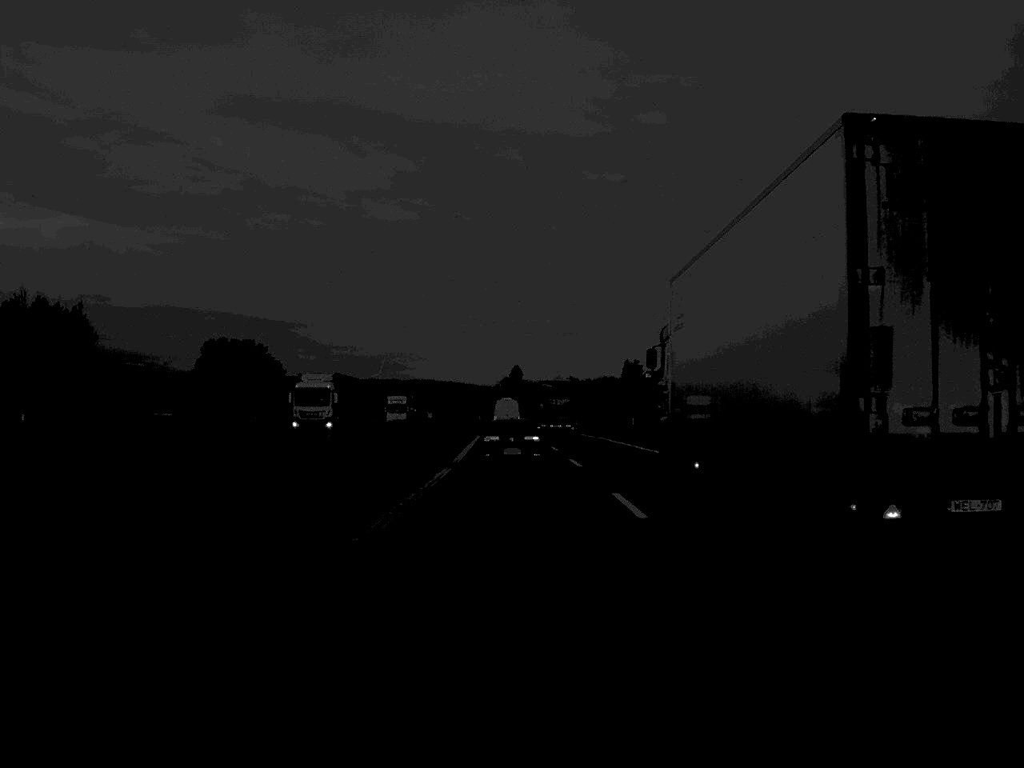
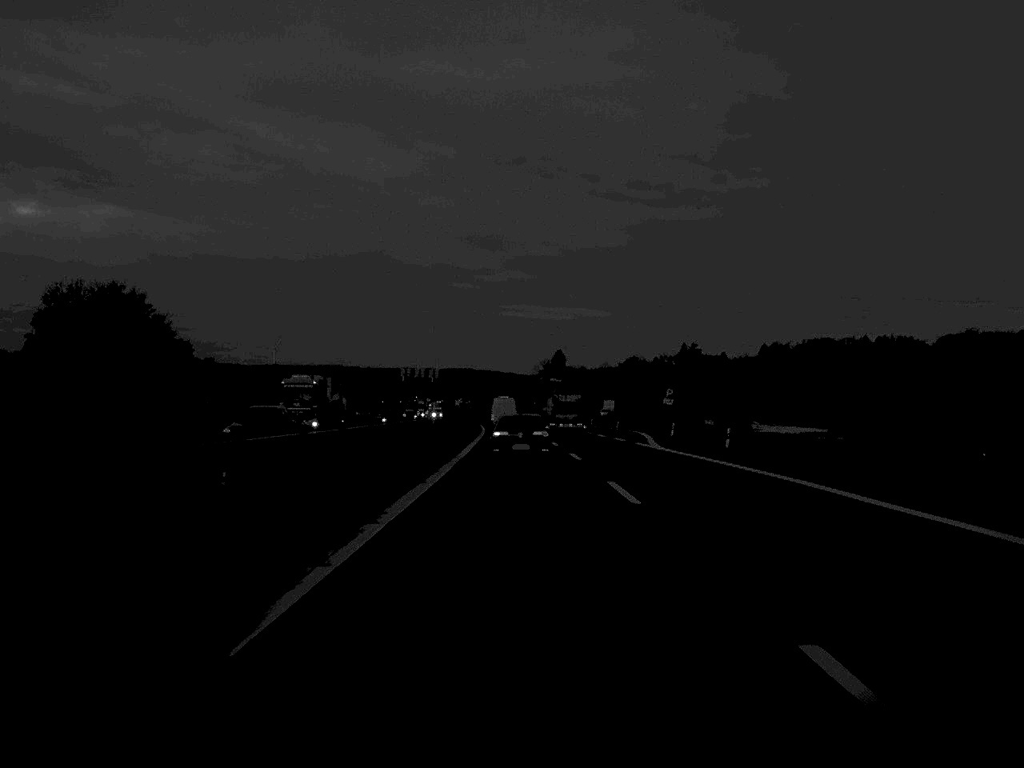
(-1.2, +88.1) m; -2°
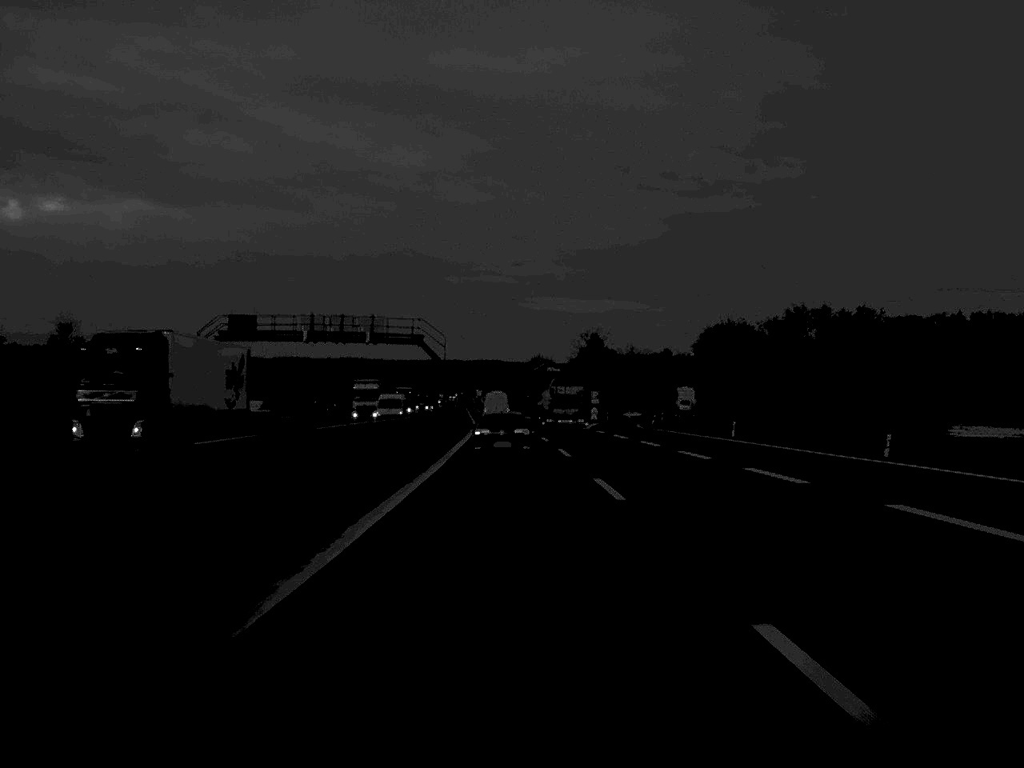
(-0.9, +89.3) m; -1°
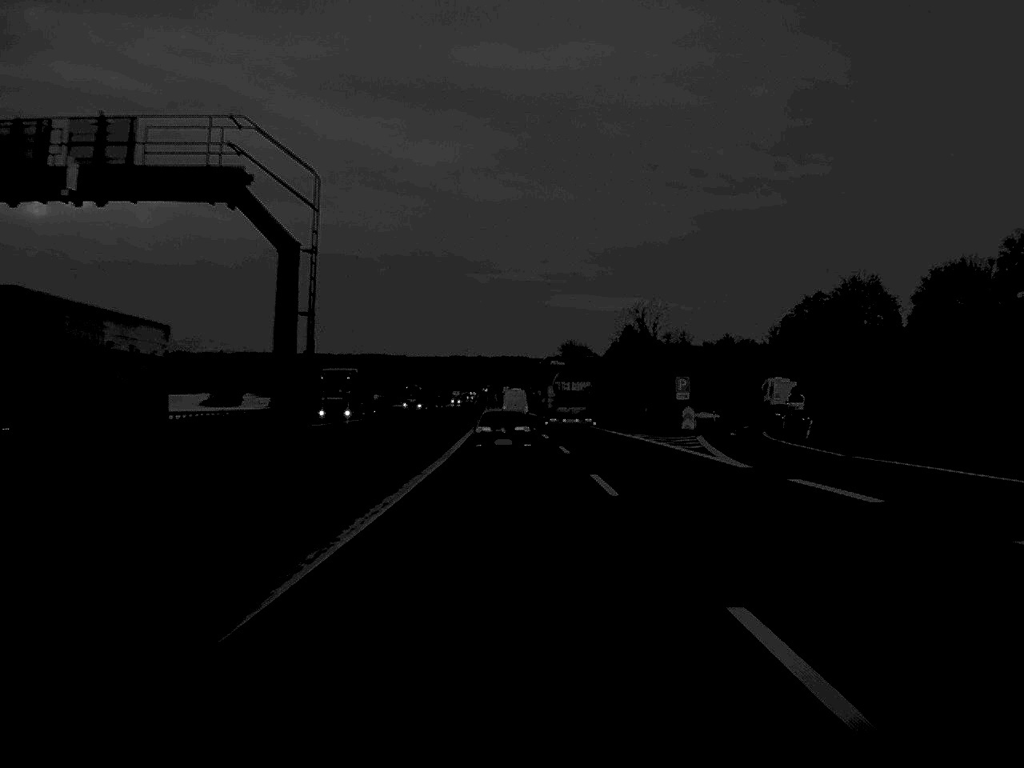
(-0.5, +53.2) m; -1°
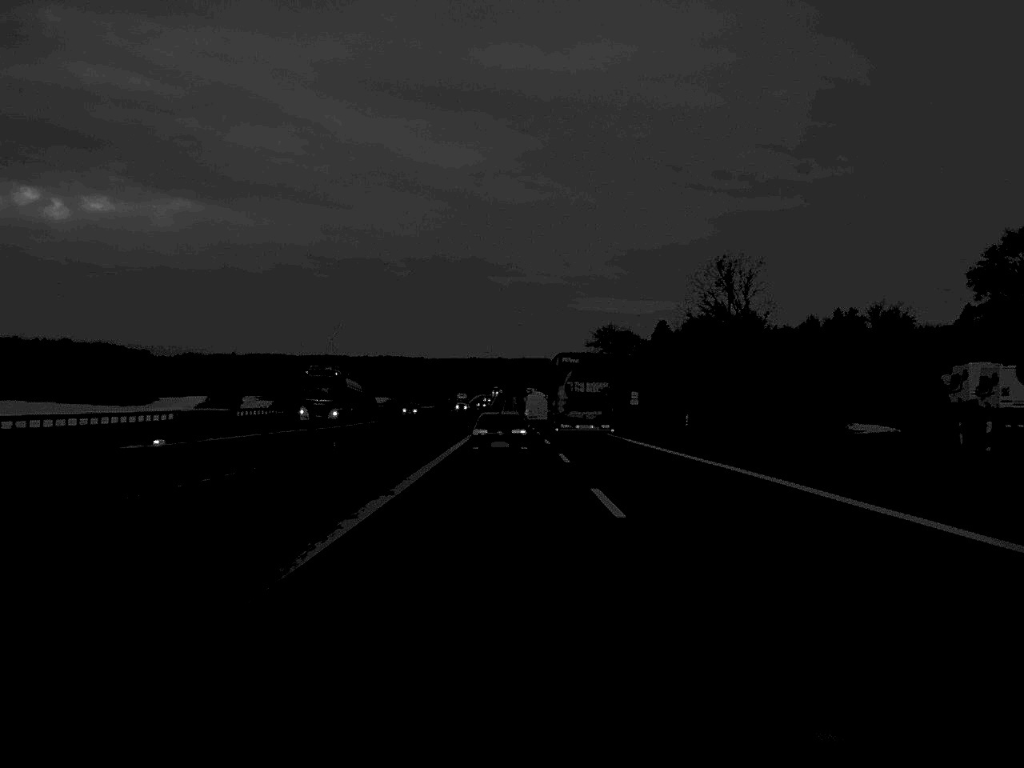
(-0.4, +57.4) m; -1°
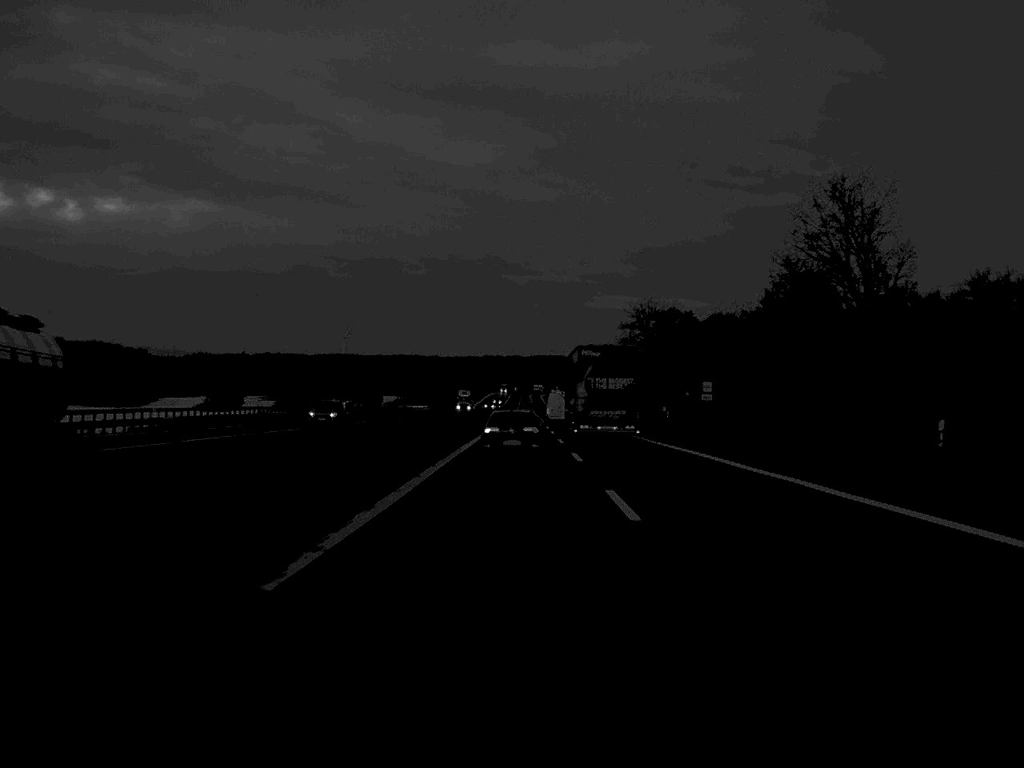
(-0.2, +36.8) m; -1°
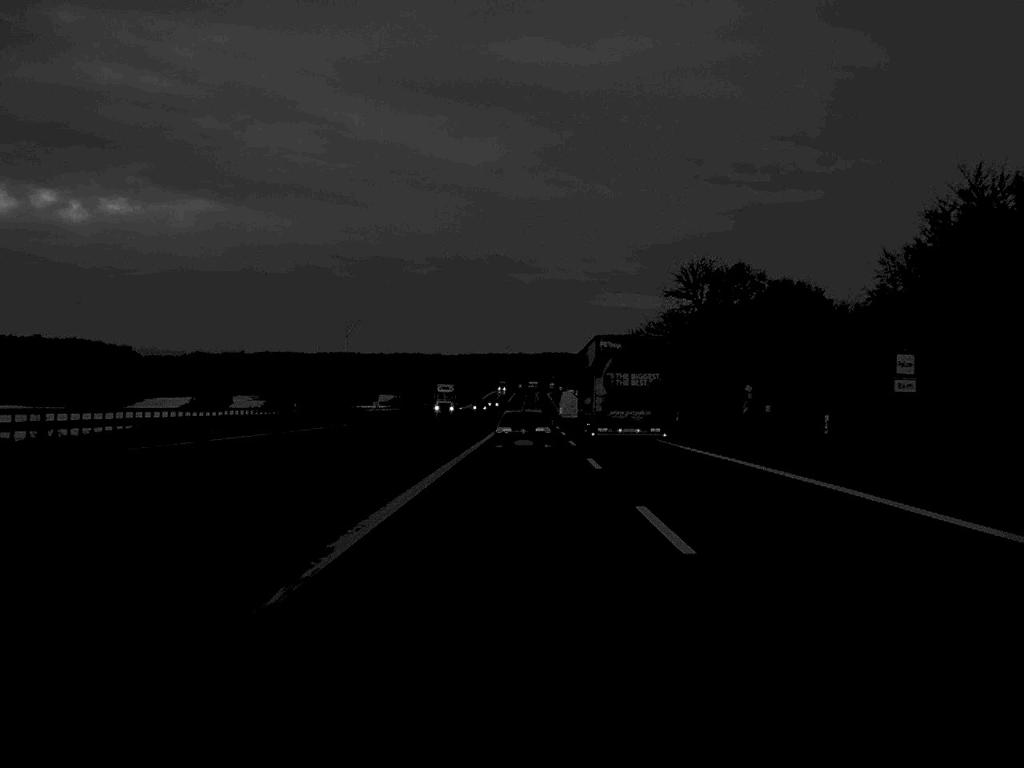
(-0.1, +39.7) m; 0°
